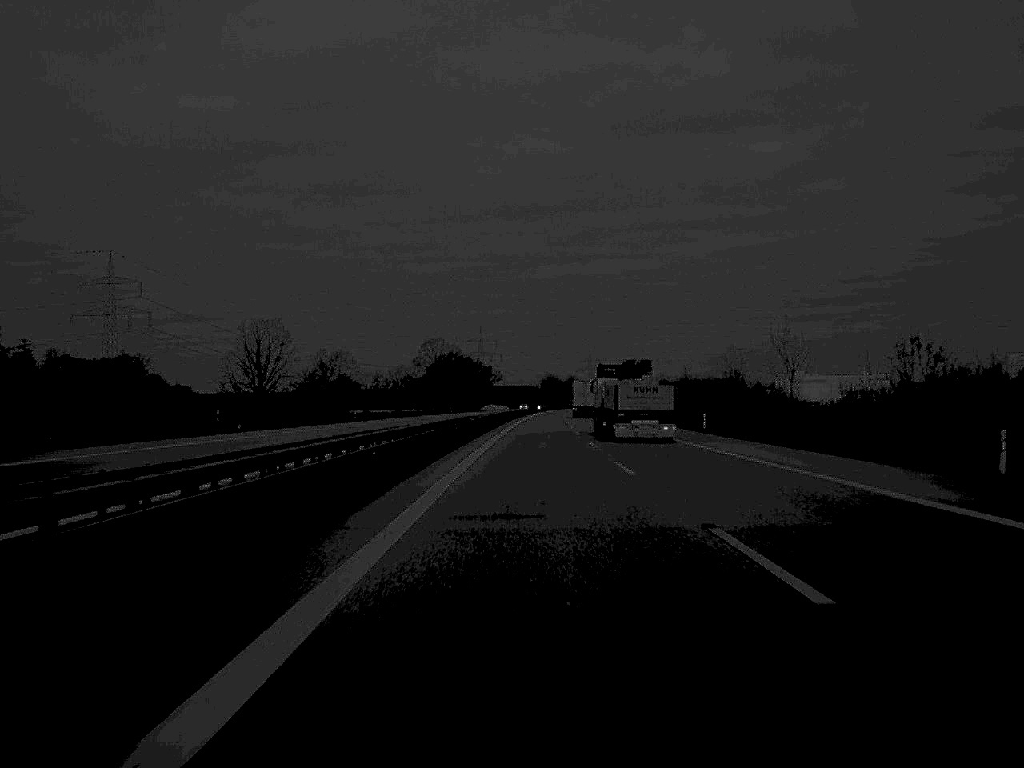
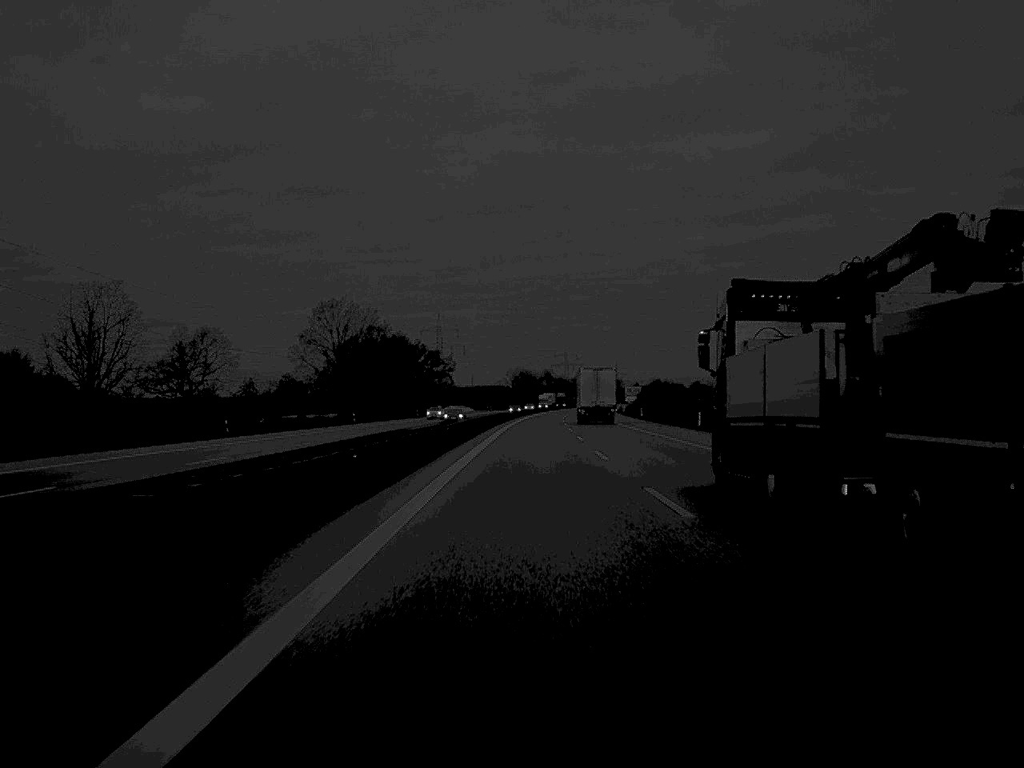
(+1.0, +99.8) m; +1°
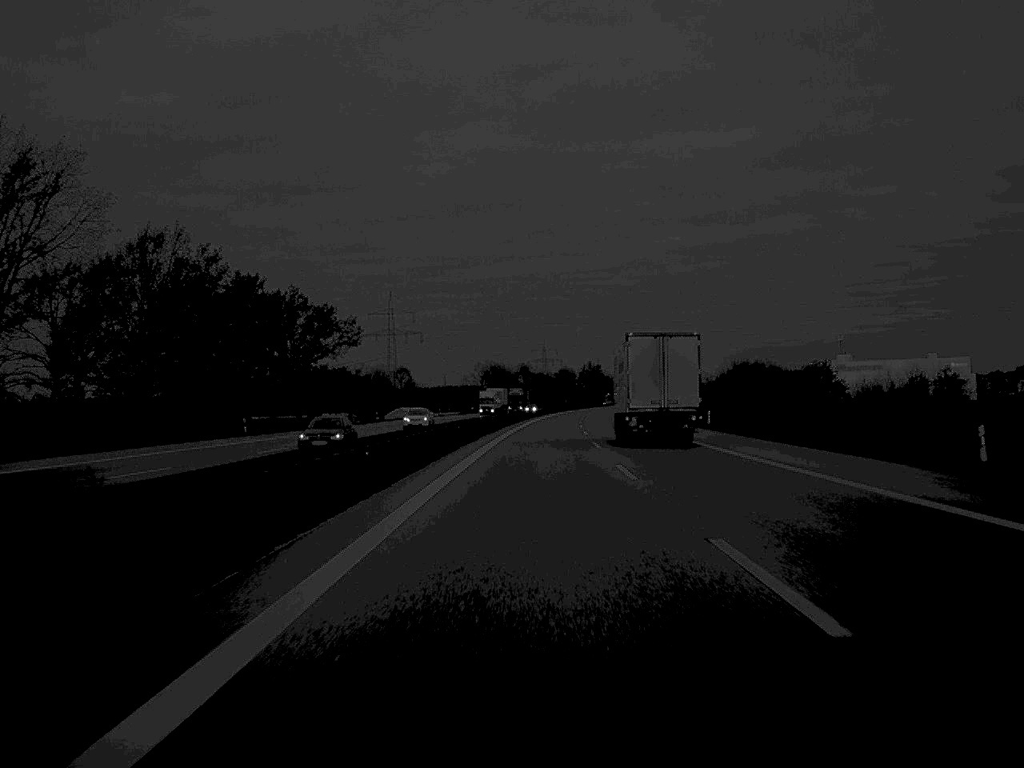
(+0.9, +98.2) m; +1°
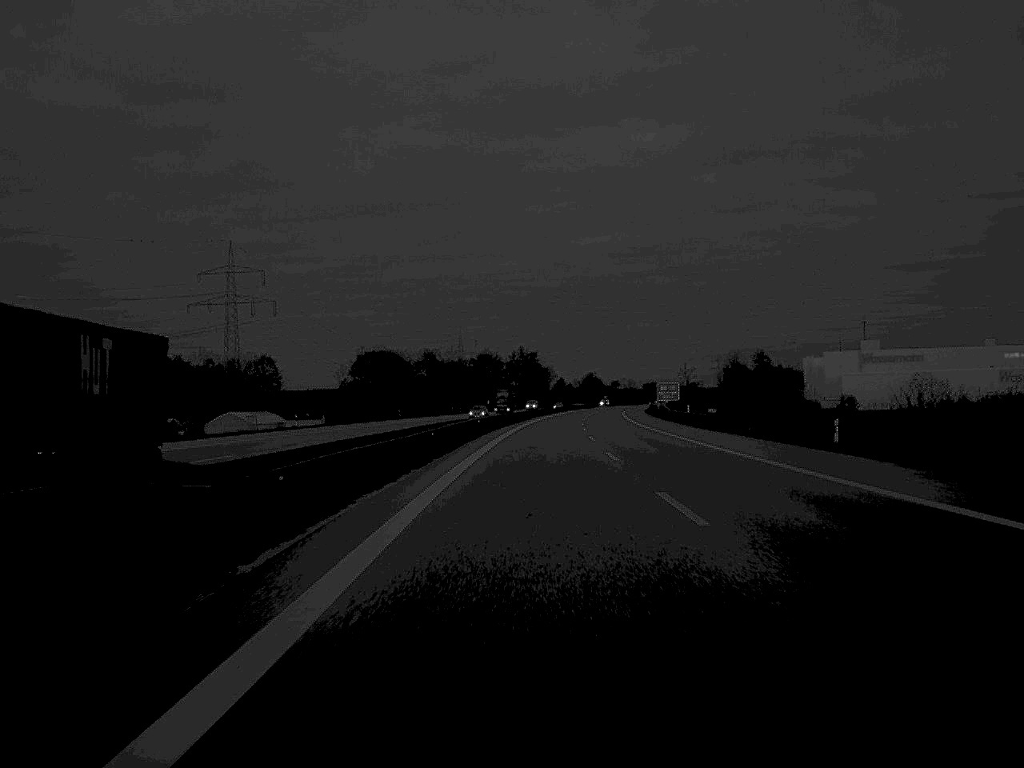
(+3.9, +134.4) m; +4°
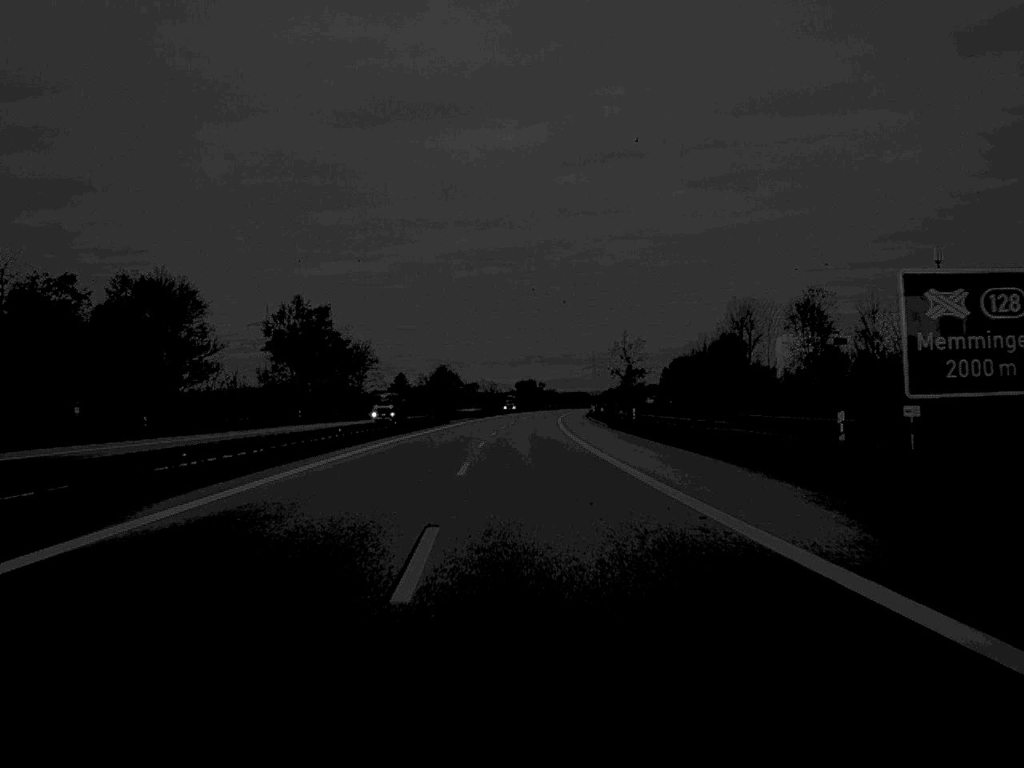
(+9.6, +165.9) m; +6°
